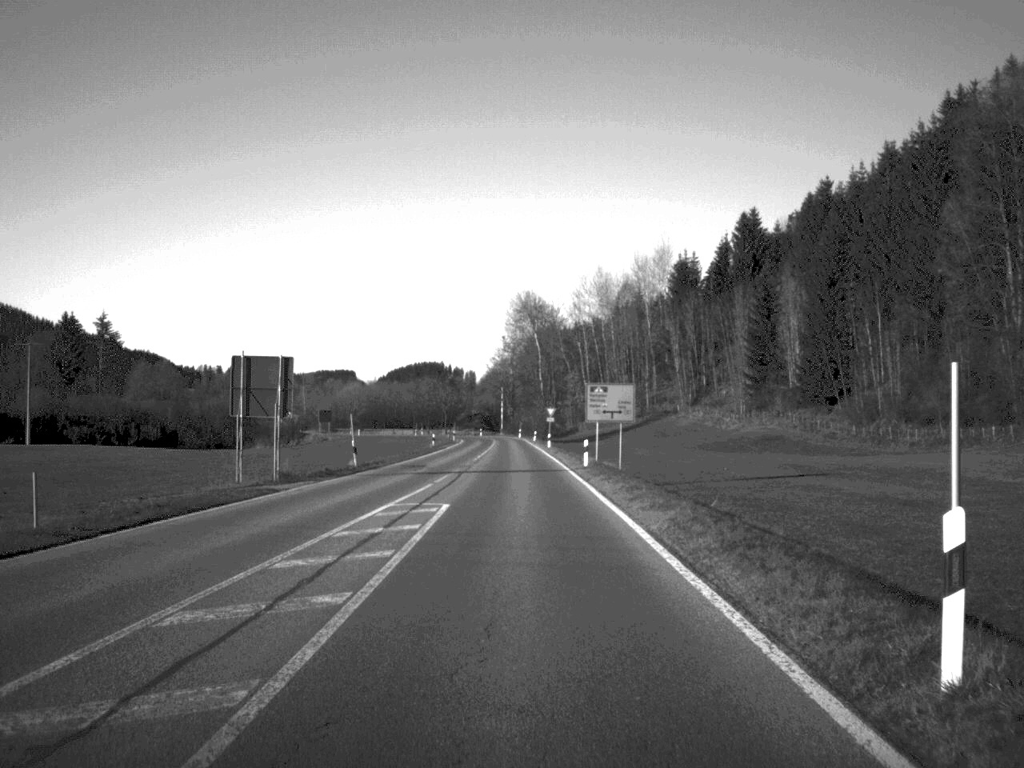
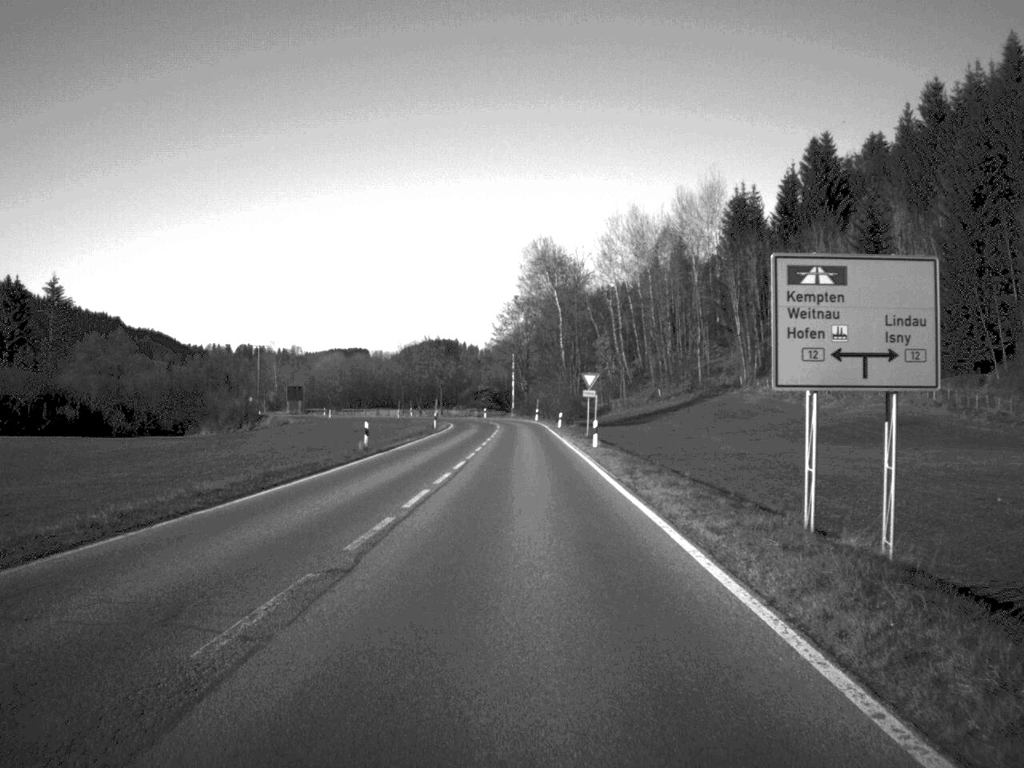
(-0.2, +43.1) m; -1°
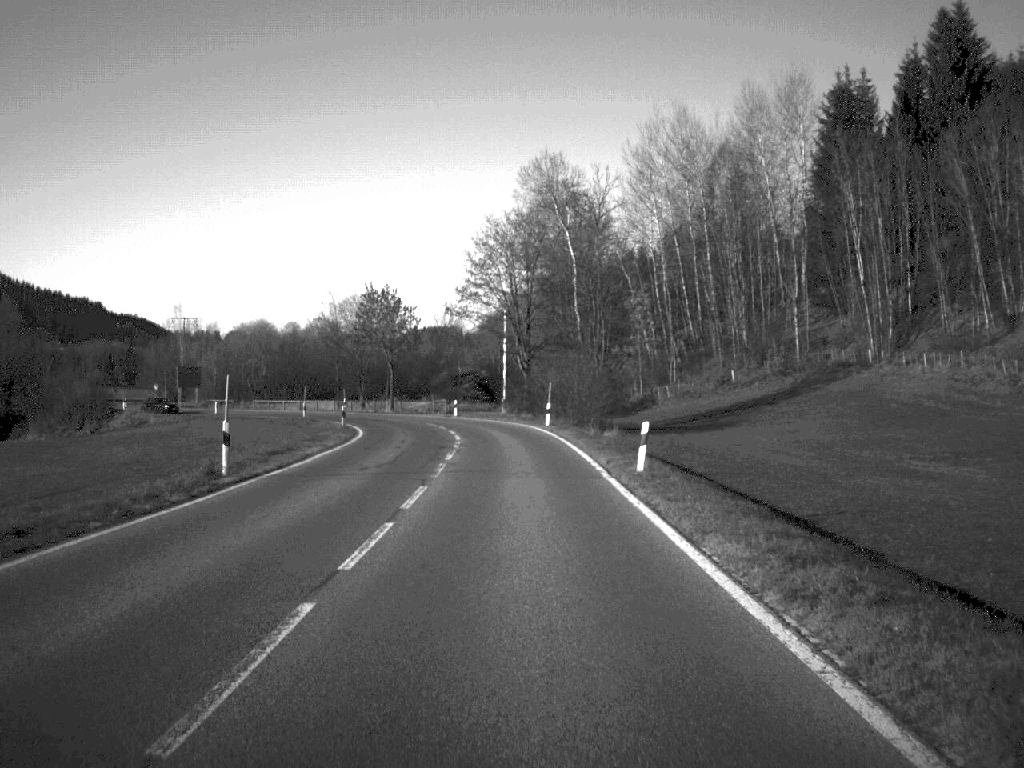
(0.0, +55.7) m; 0°
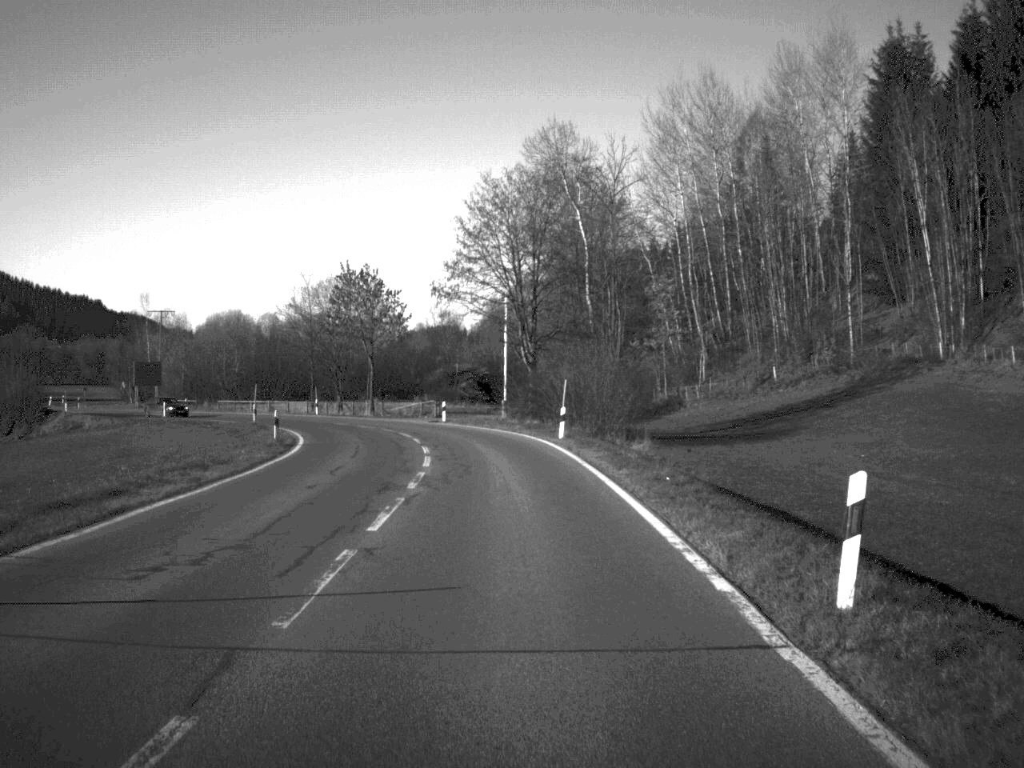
(0.0, +15.0) m; 0°
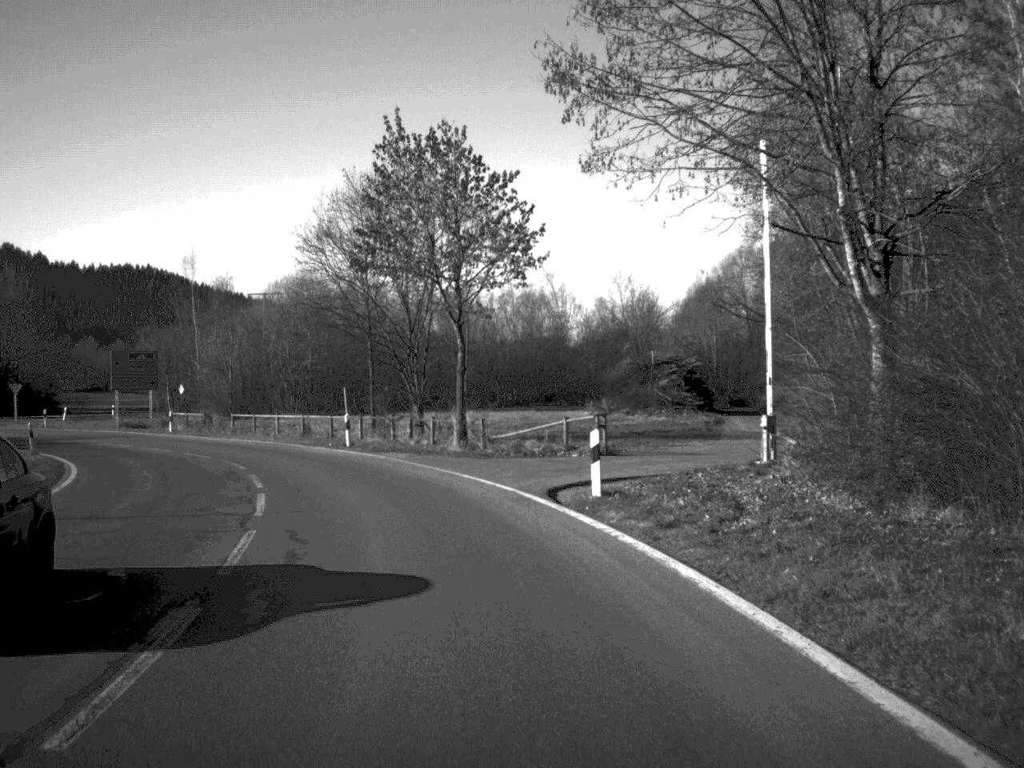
(-2.1, +43.9) m; -10°
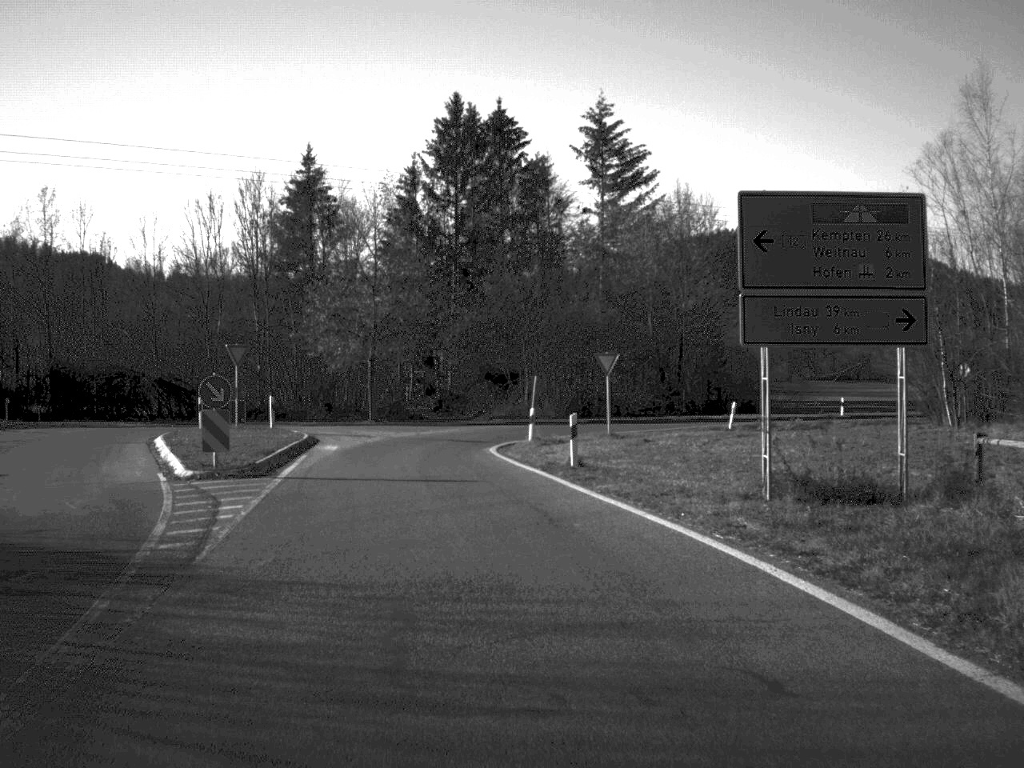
(-13.6, +47.2) m; -34°
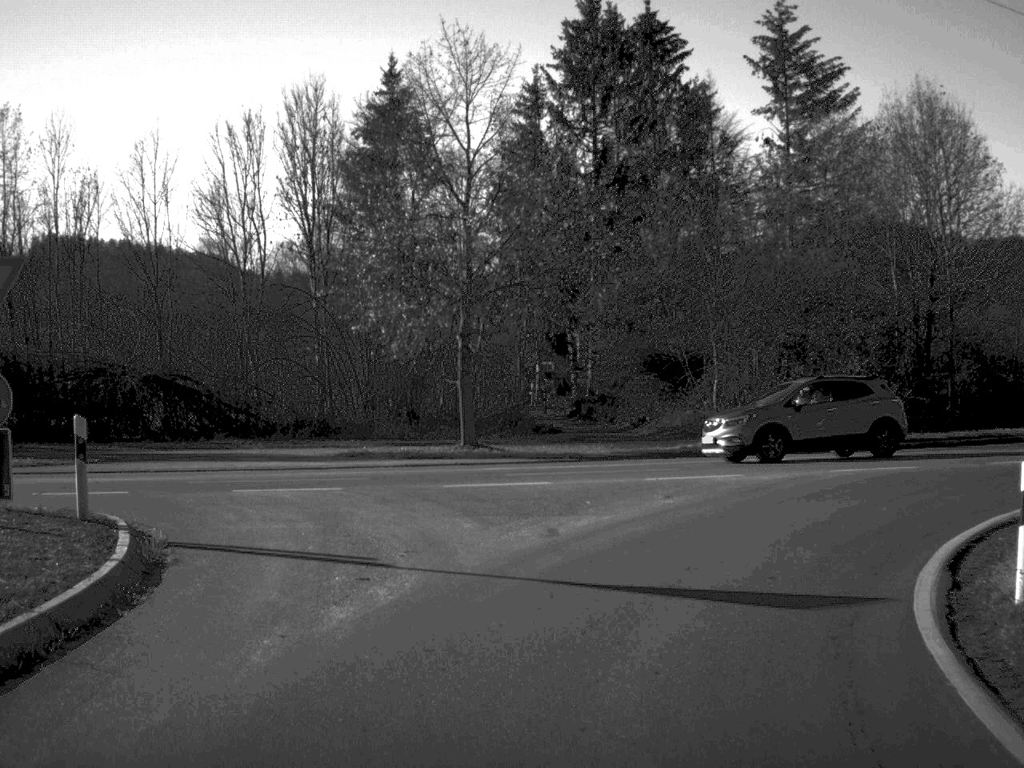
(-2.1, +28.5) m; -5°
